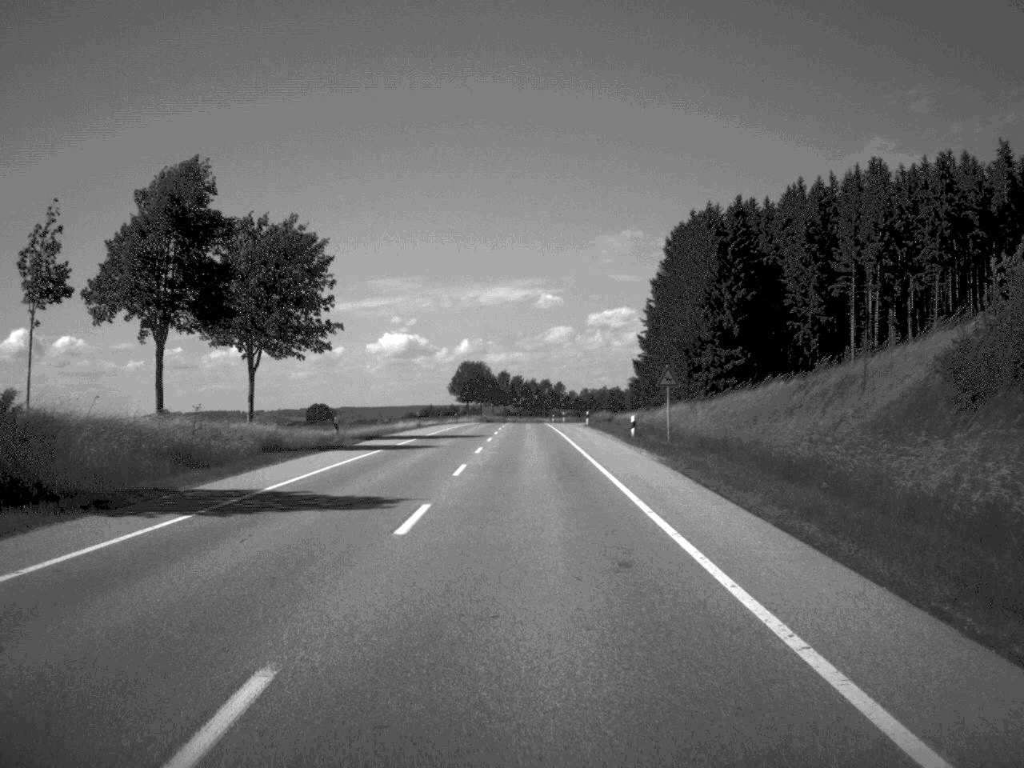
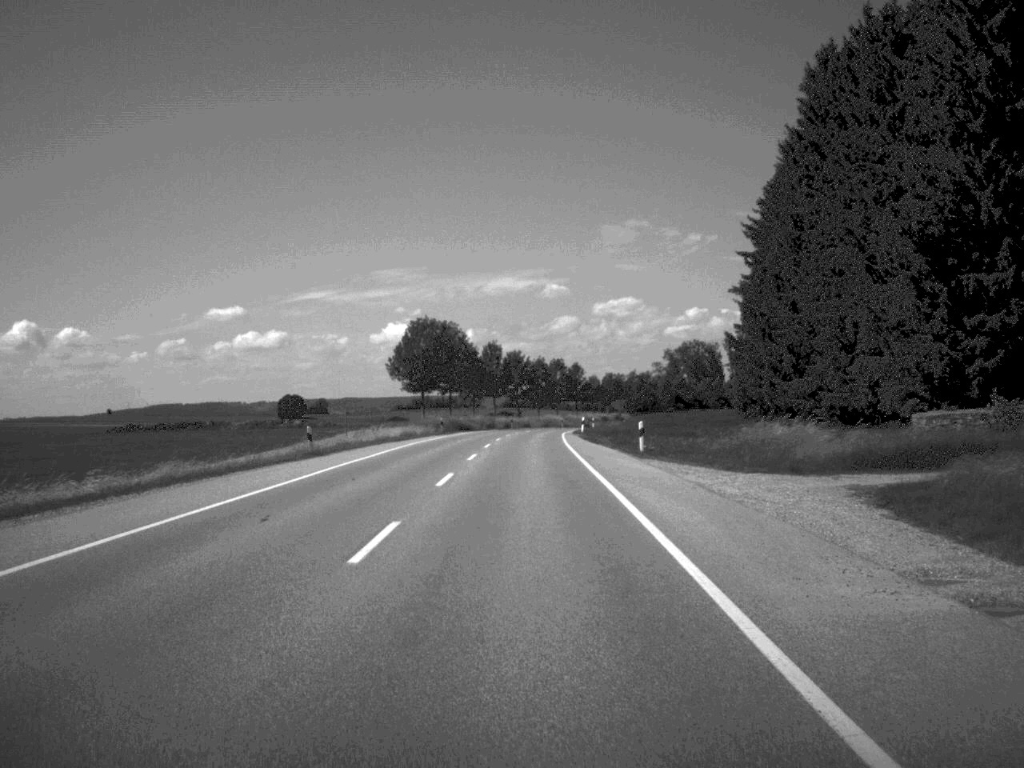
(-0.1, +84.0) m; 0°
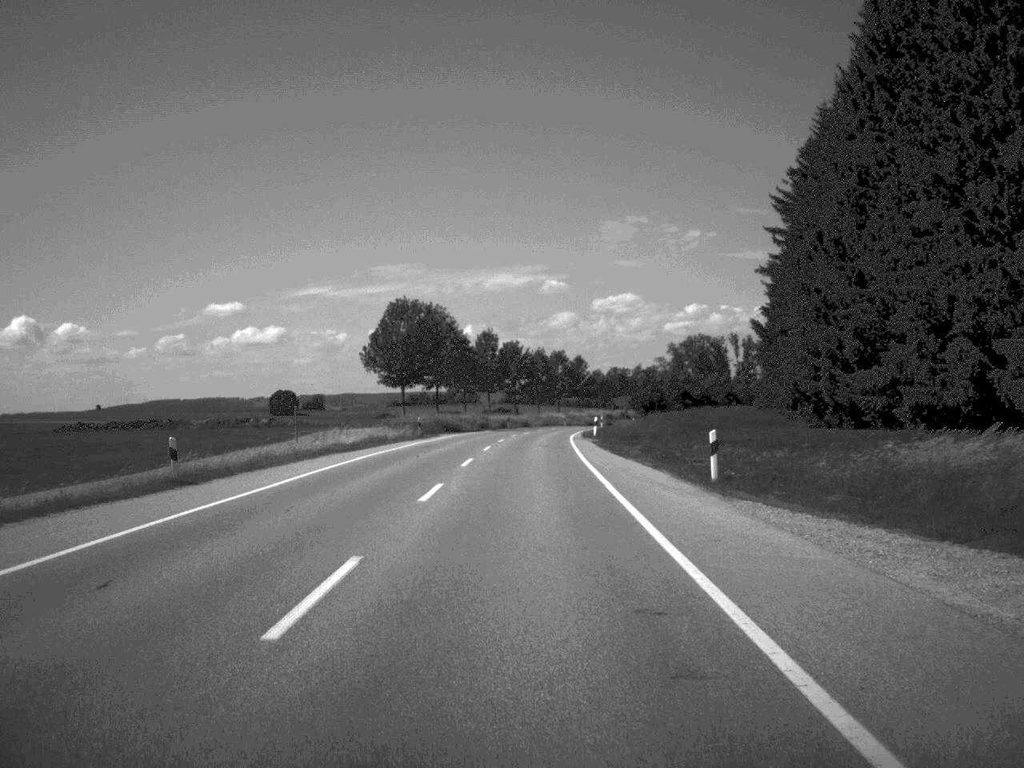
(0.0, +15.7) m; 0°
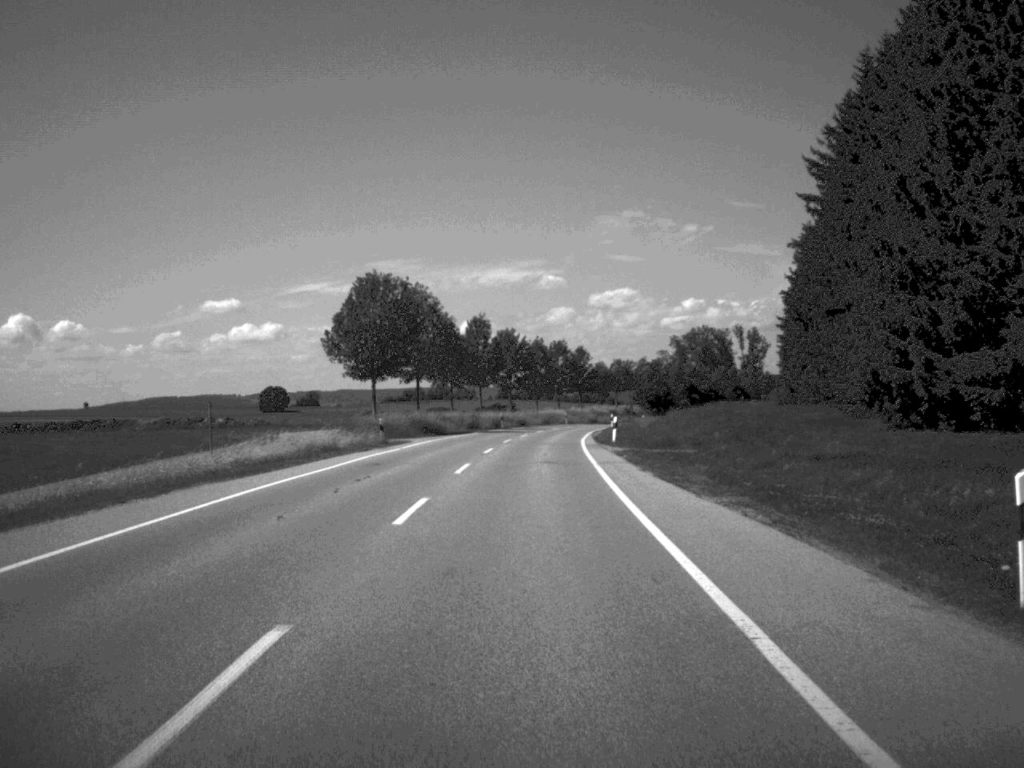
(0.0, +15.6) m; 0°
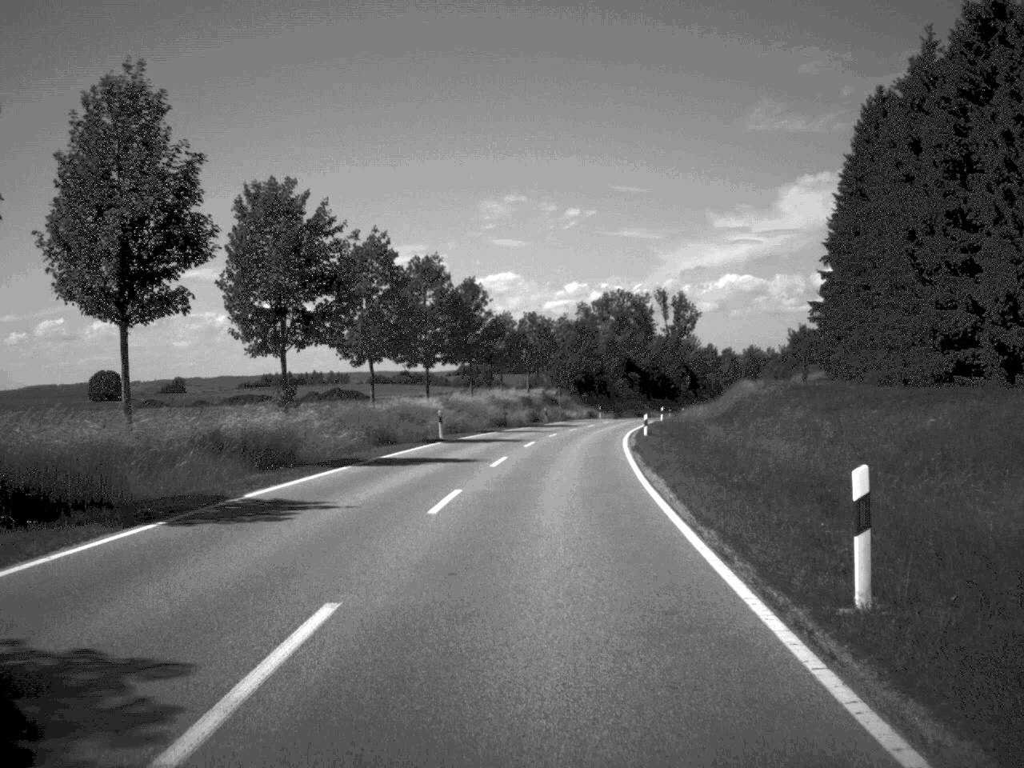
(+2.6, +80.3) m; +5°
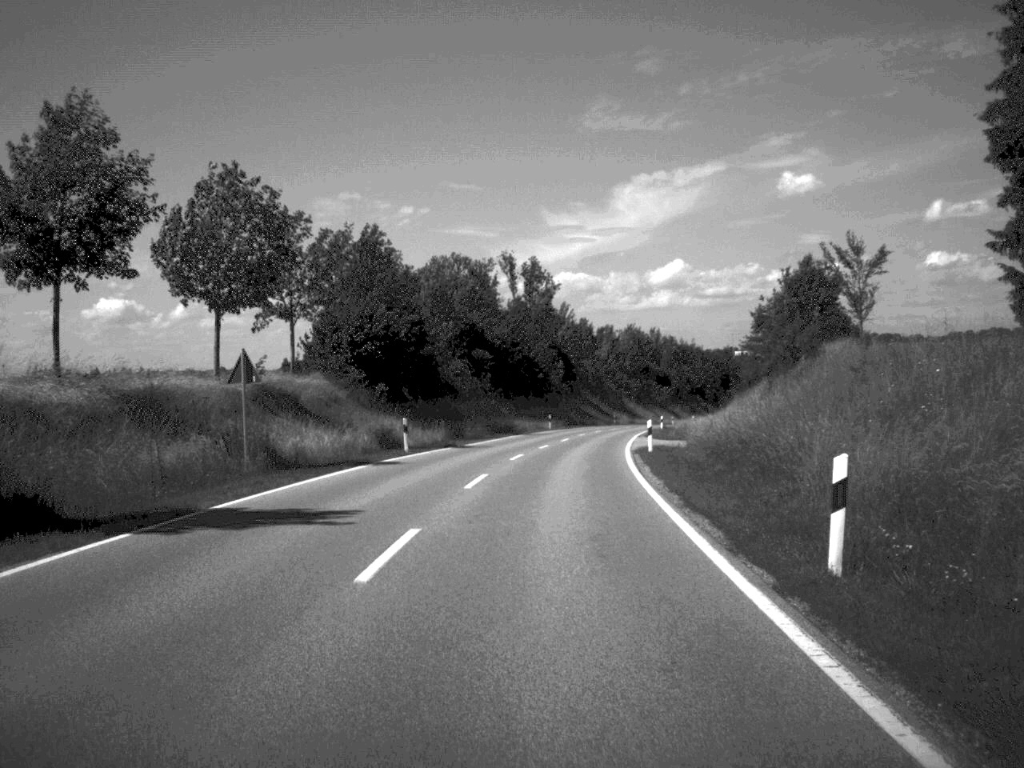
(+5.0, +75.6) m; +7°
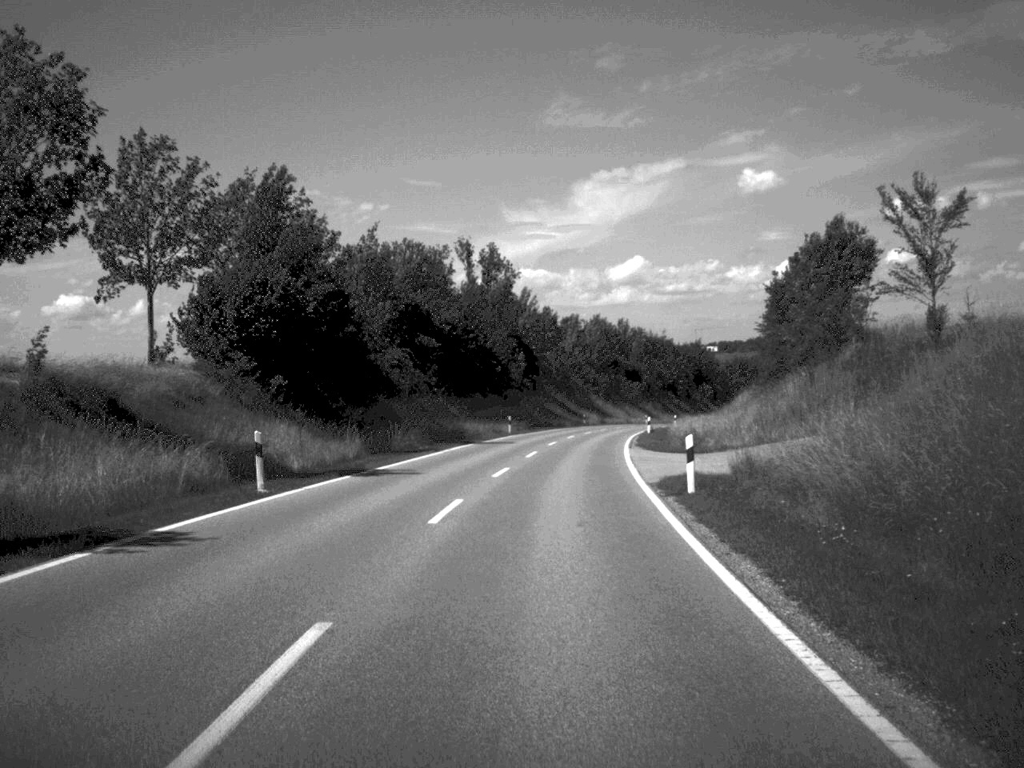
(+0.3, +17.3) m; +2°
